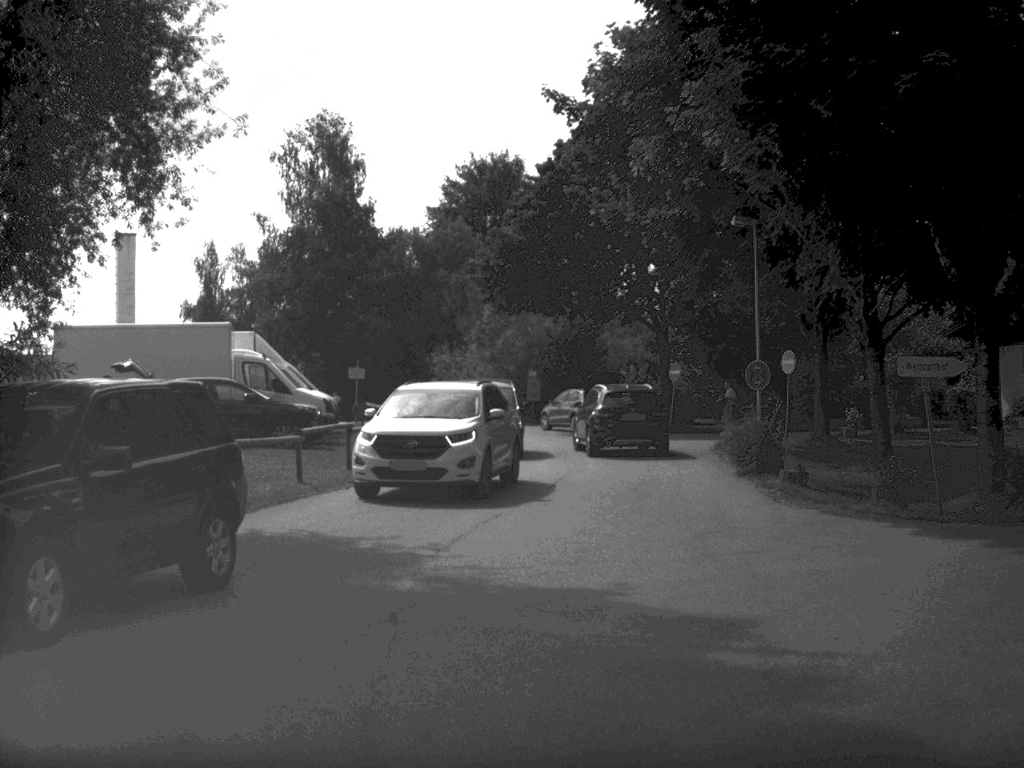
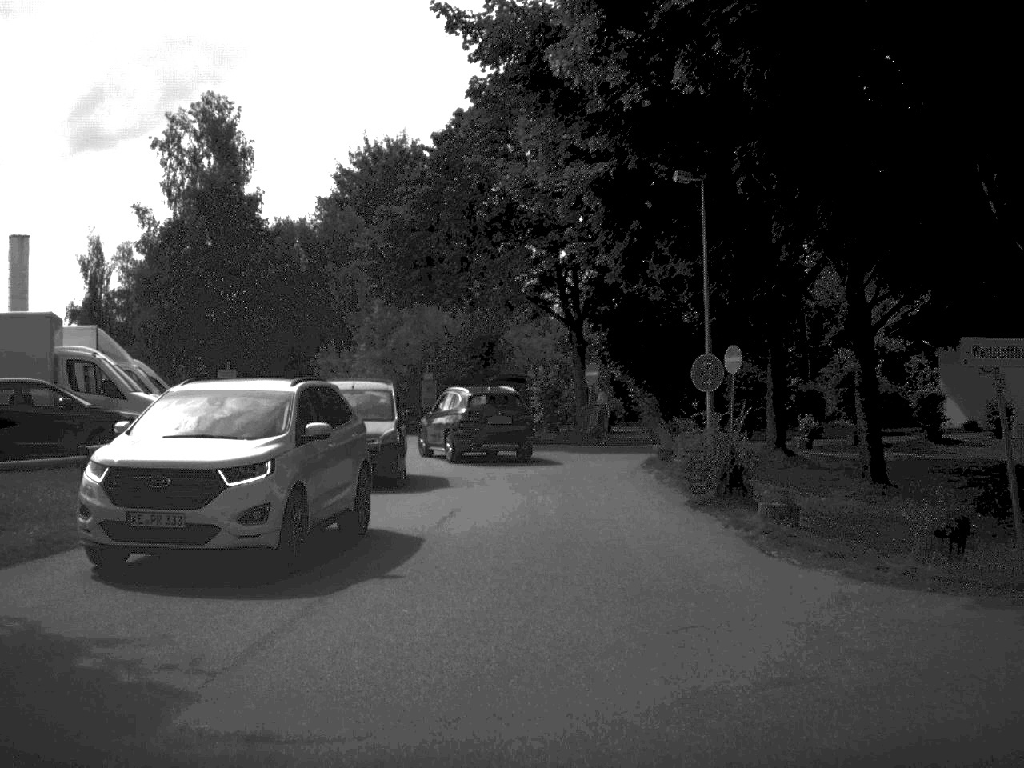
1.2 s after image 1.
(+0.2, +5.8) m; +4°
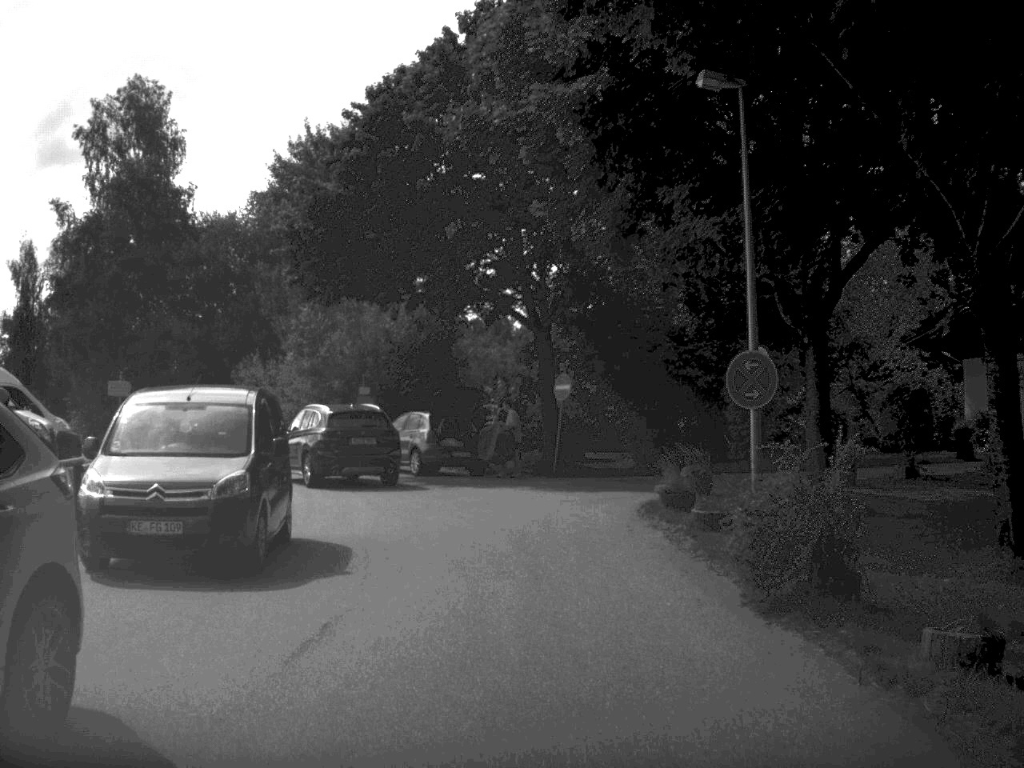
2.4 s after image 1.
(+0.1, +7.3) m; +2°
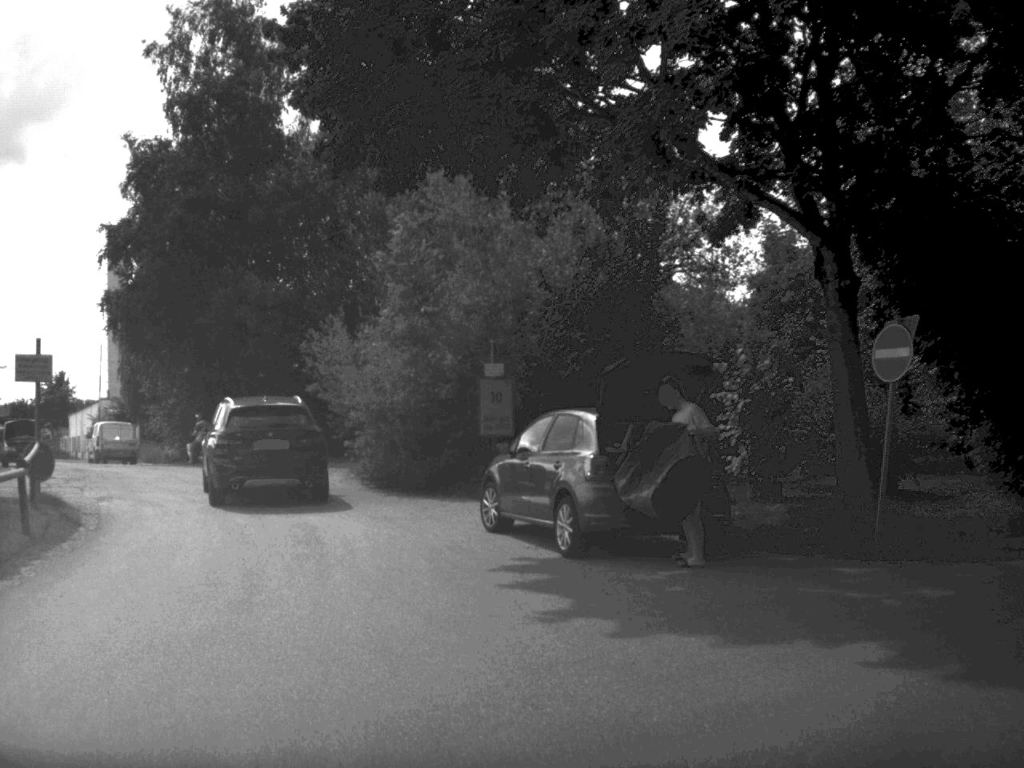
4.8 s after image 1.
(-0.6, +15.9) m; -10°
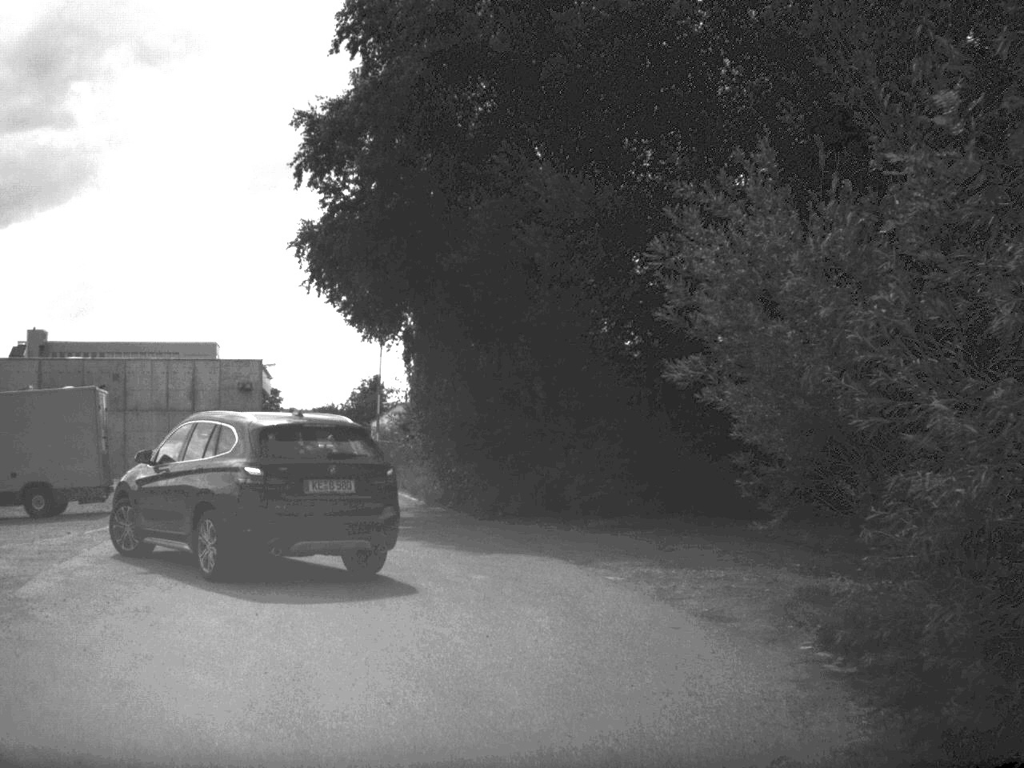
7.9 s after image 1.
(-2.7, +17.4) m; -15°
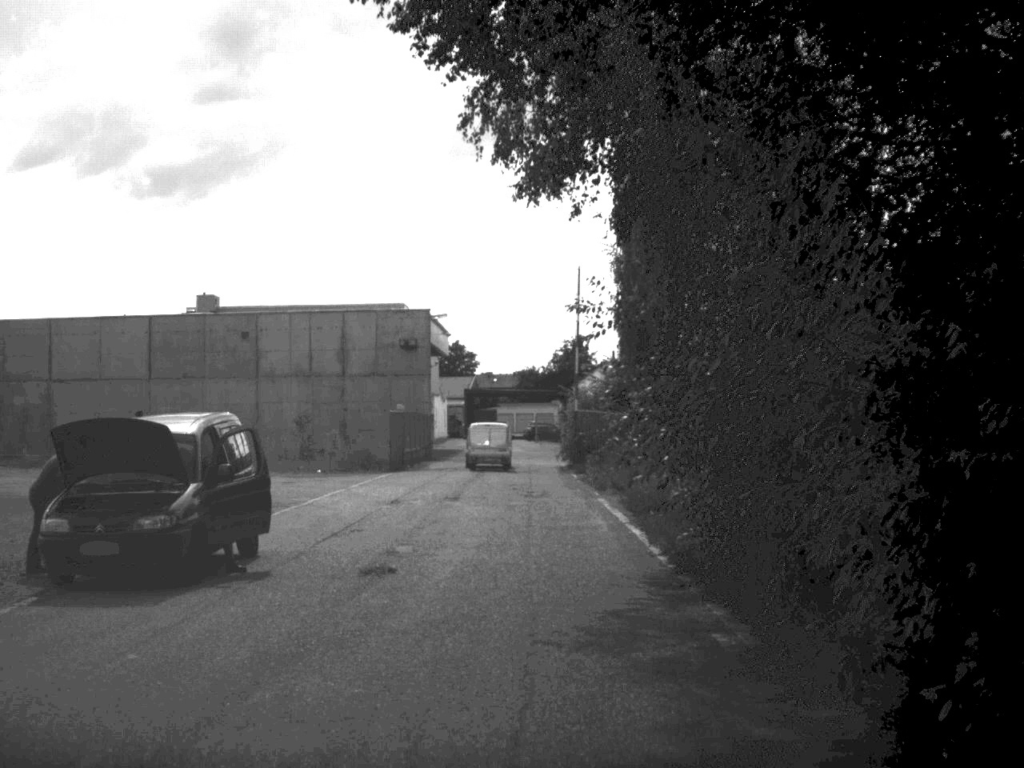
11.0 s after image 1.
(-1.5, +17.7) m; -9°
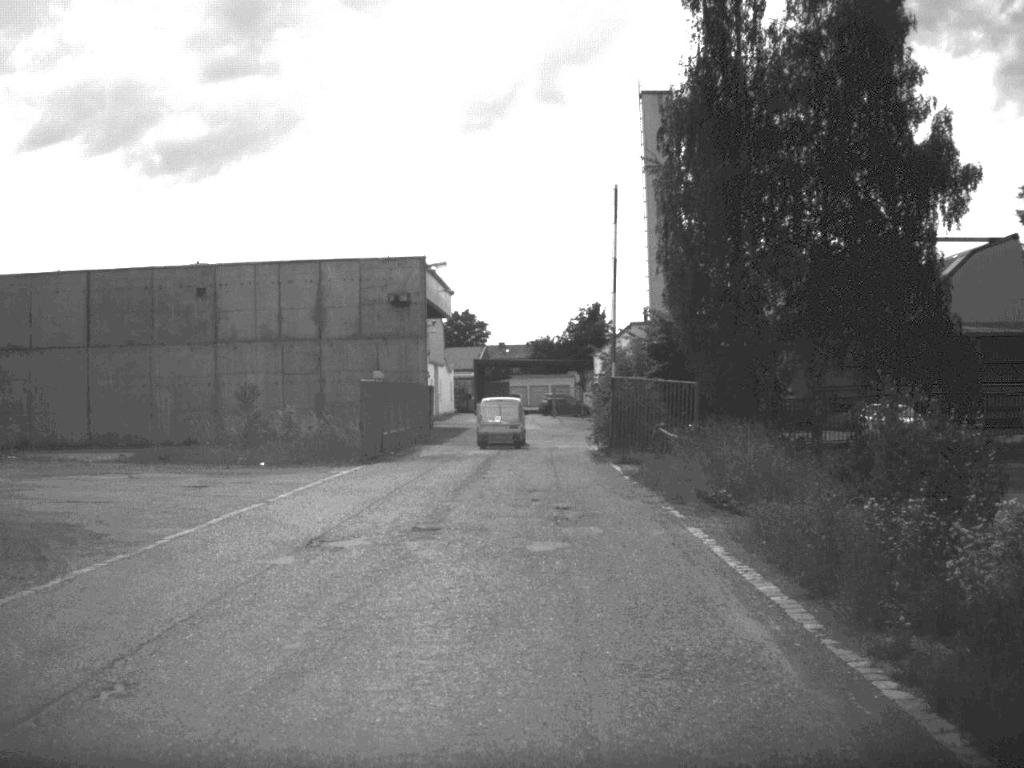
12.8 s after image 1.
(-0.2, +12.2) m; -1°
